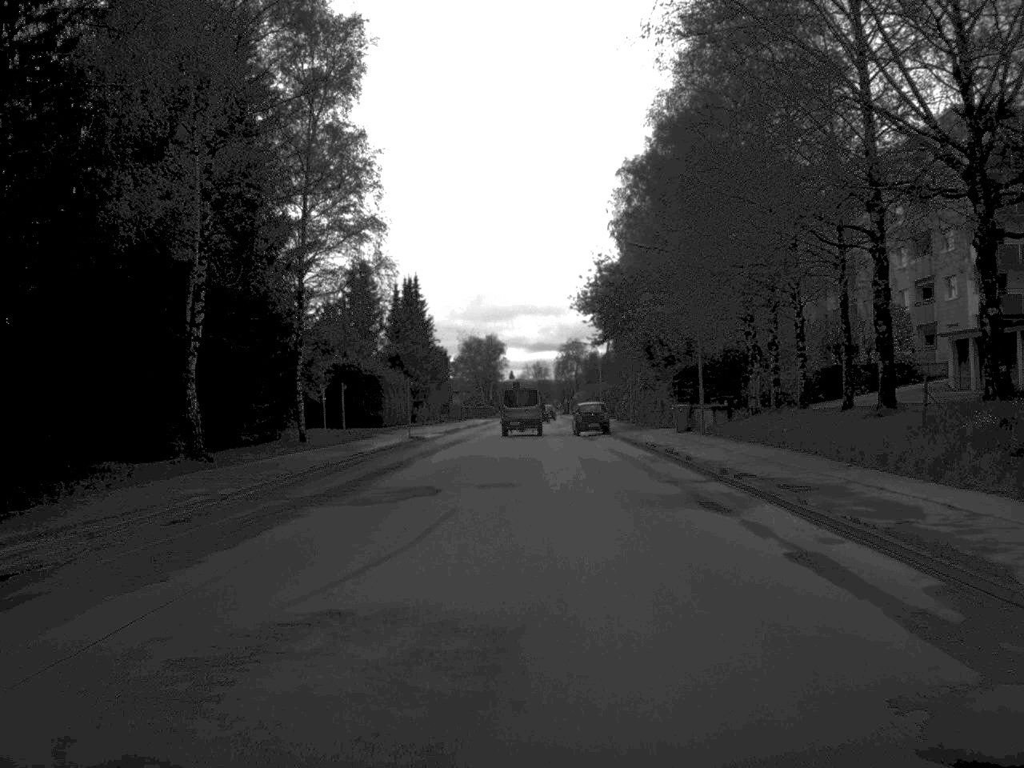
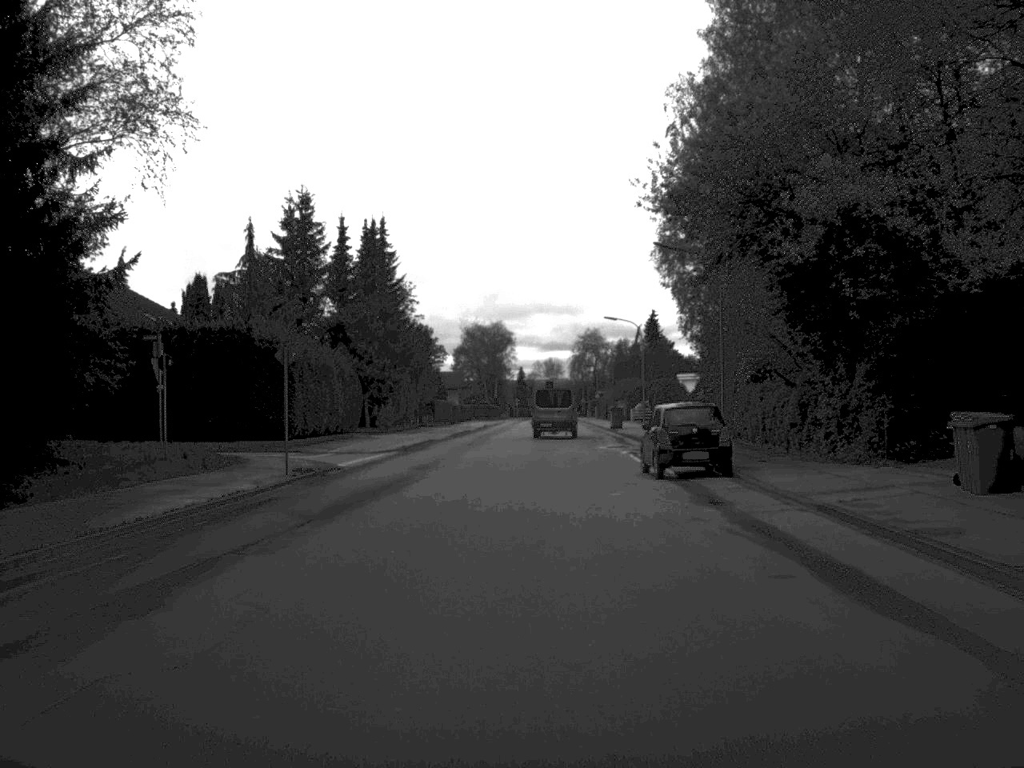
(-0.2, +33.1) m; -1°
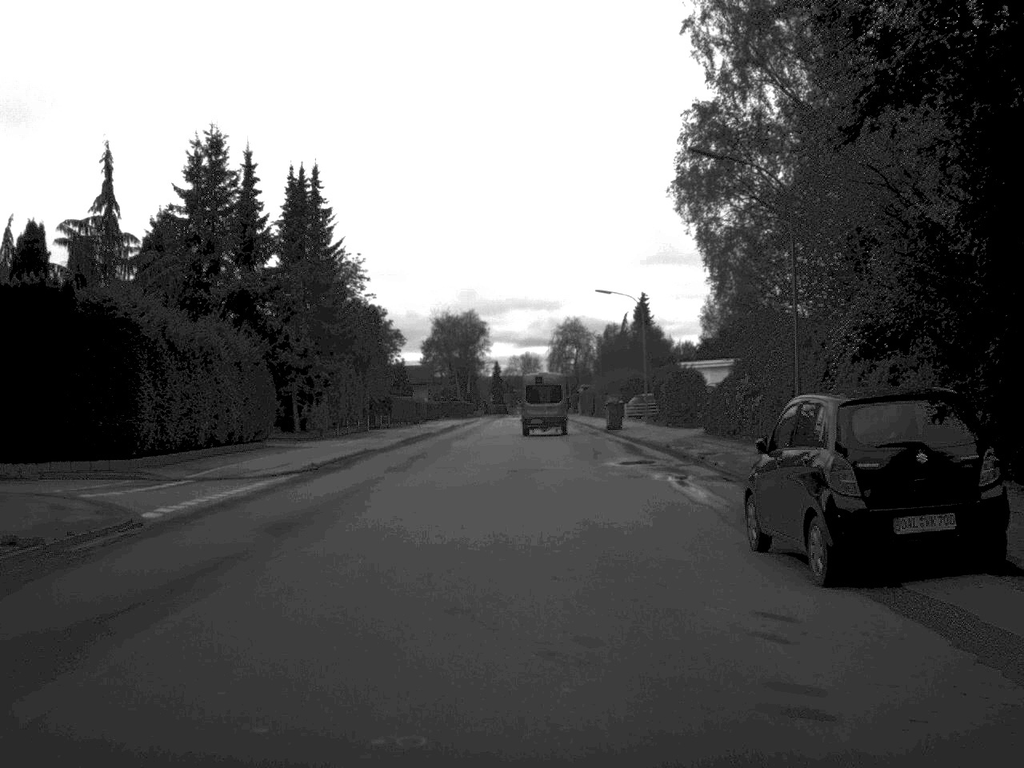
(+0.1, +16.0) m; +1°
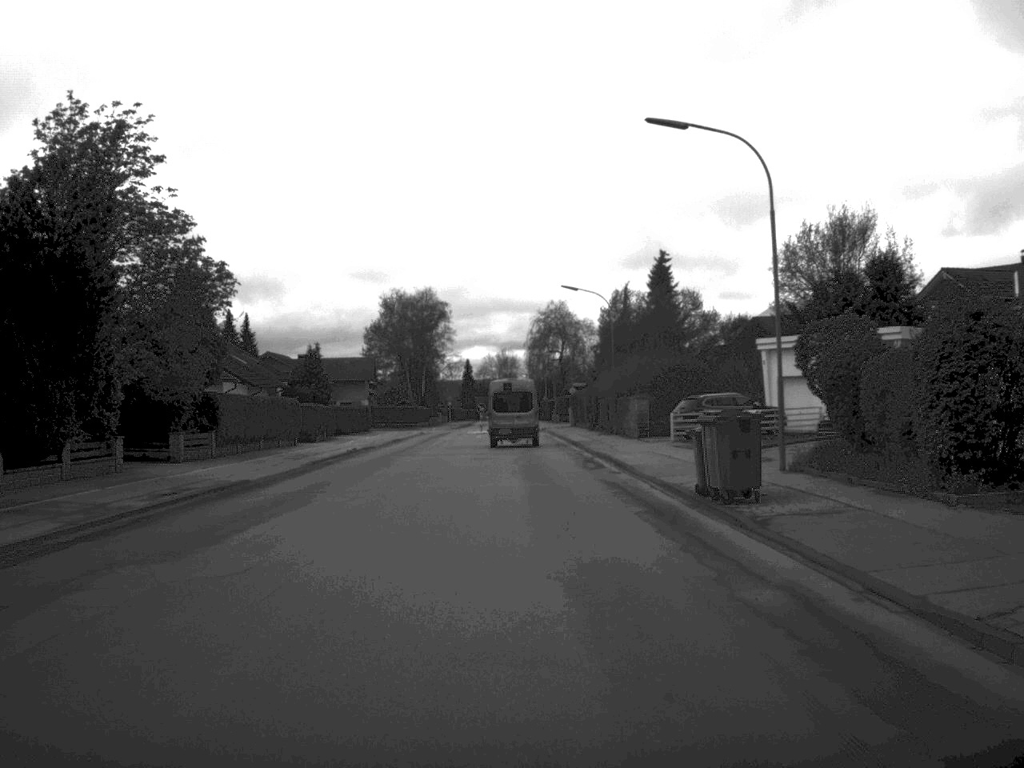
(+0.7, +40.7) m; +1°
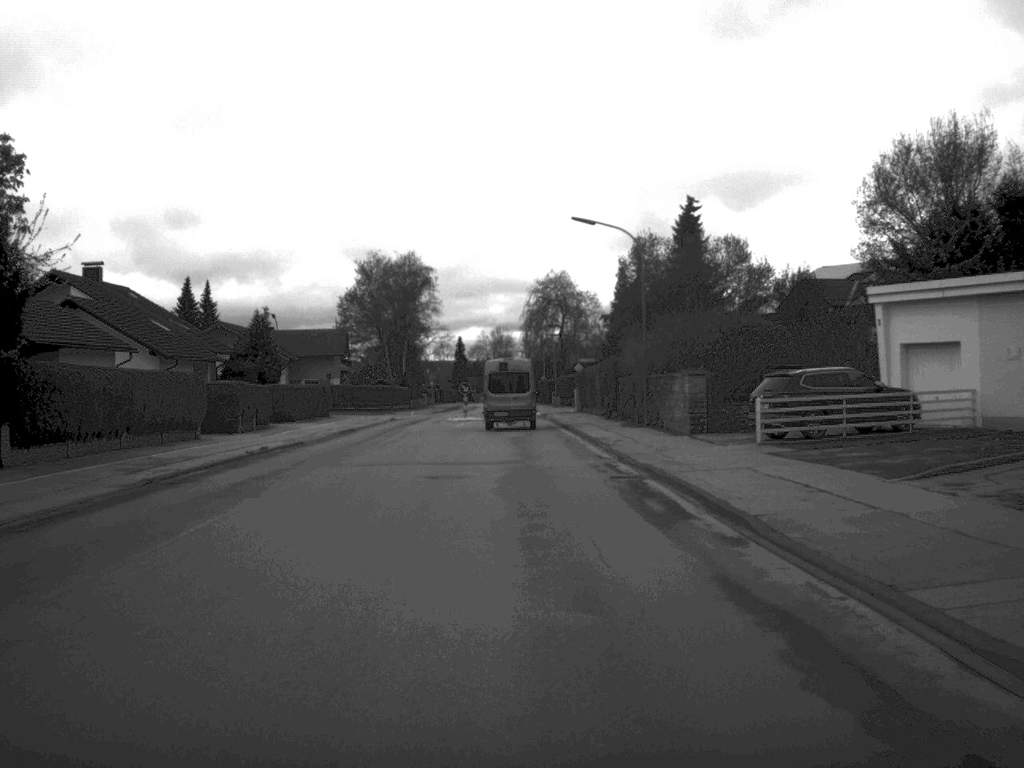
(0.0, +17.3) m; 0°
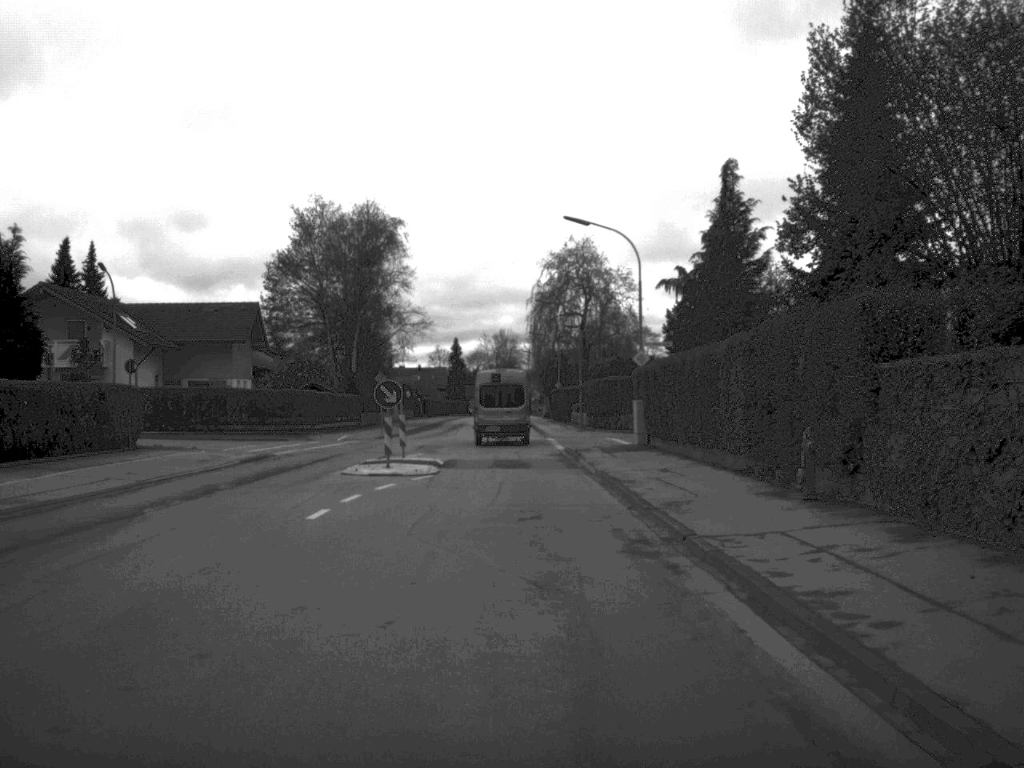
(-0.1, +38.8) m; 0°
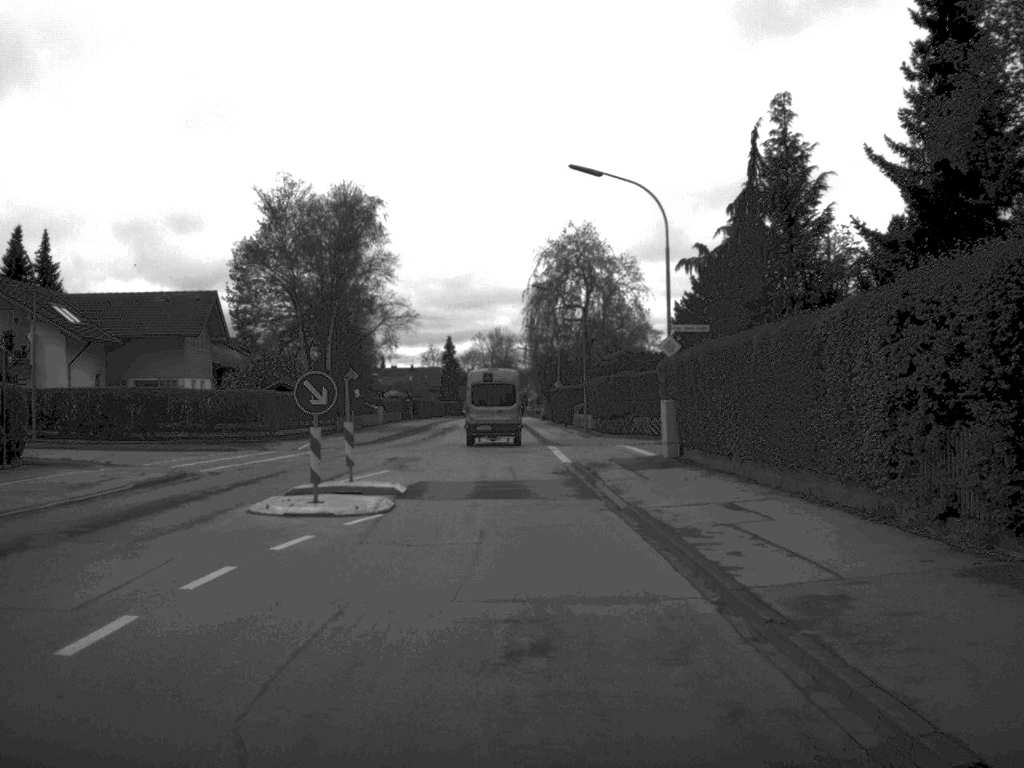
(0.0, +8.9) m; 0°
